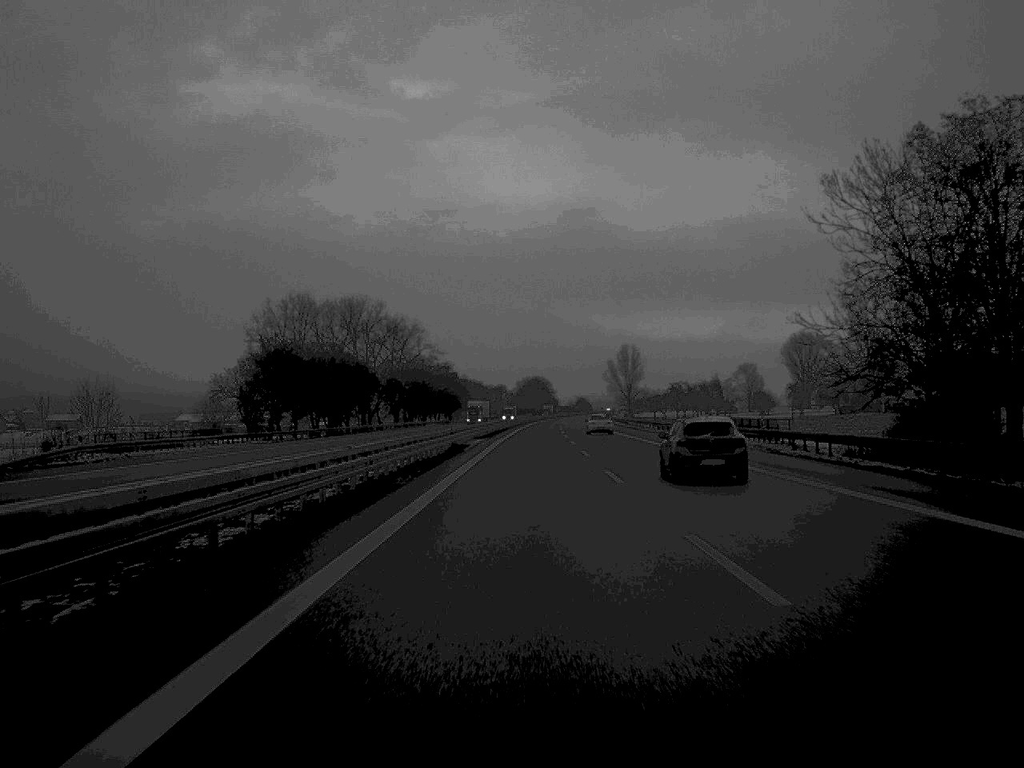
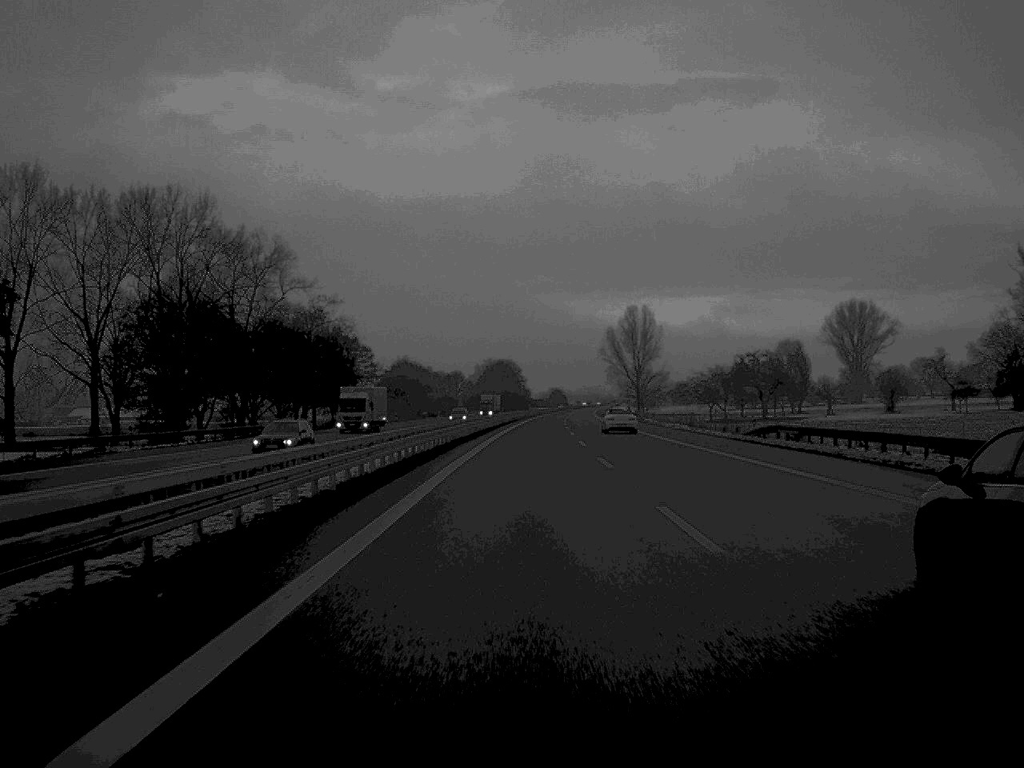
(+1.7, +139.9) m; +1°
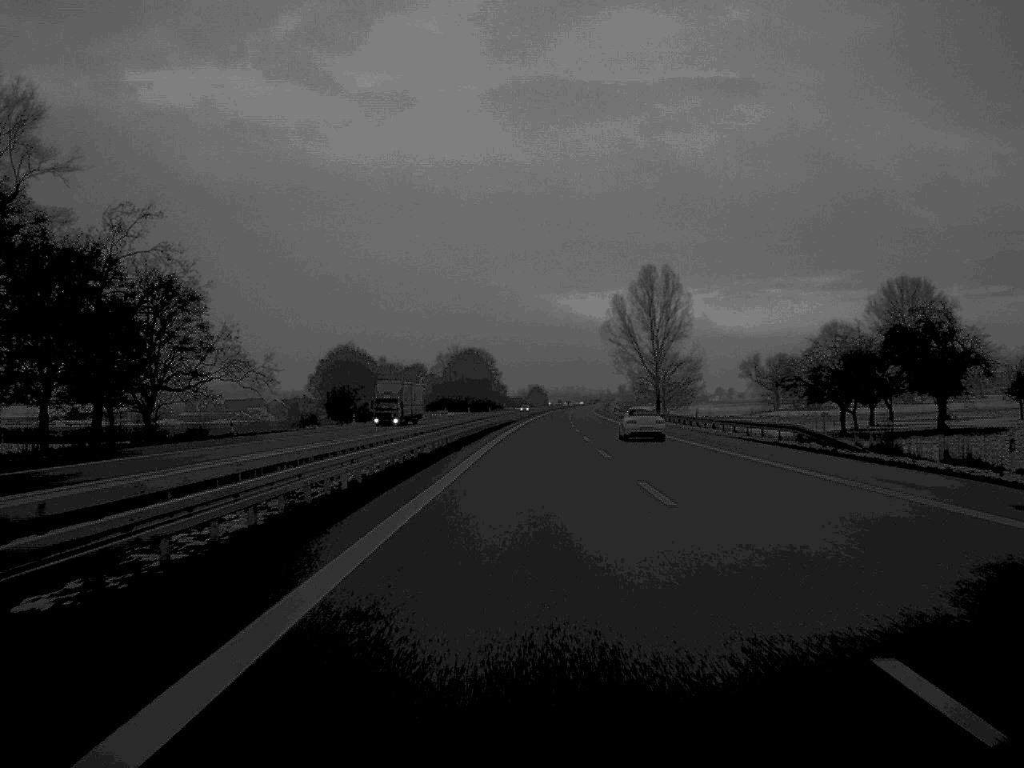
(+0.7, +83.8) m; +1°
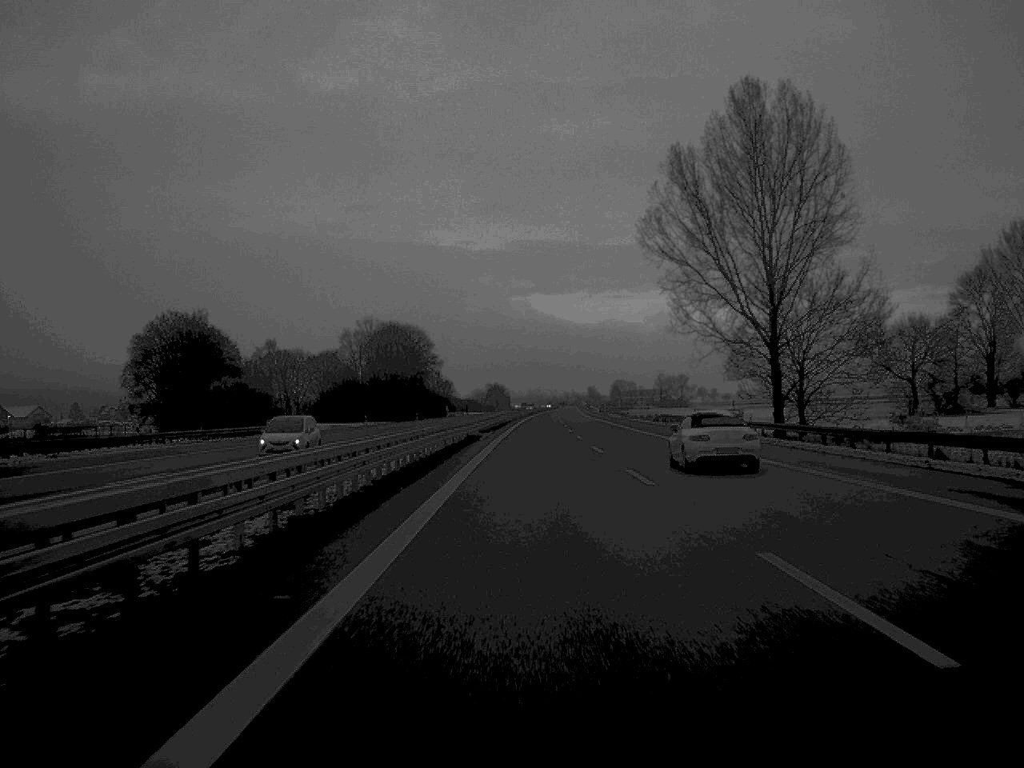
(+1.7, +119.5) m; +2°
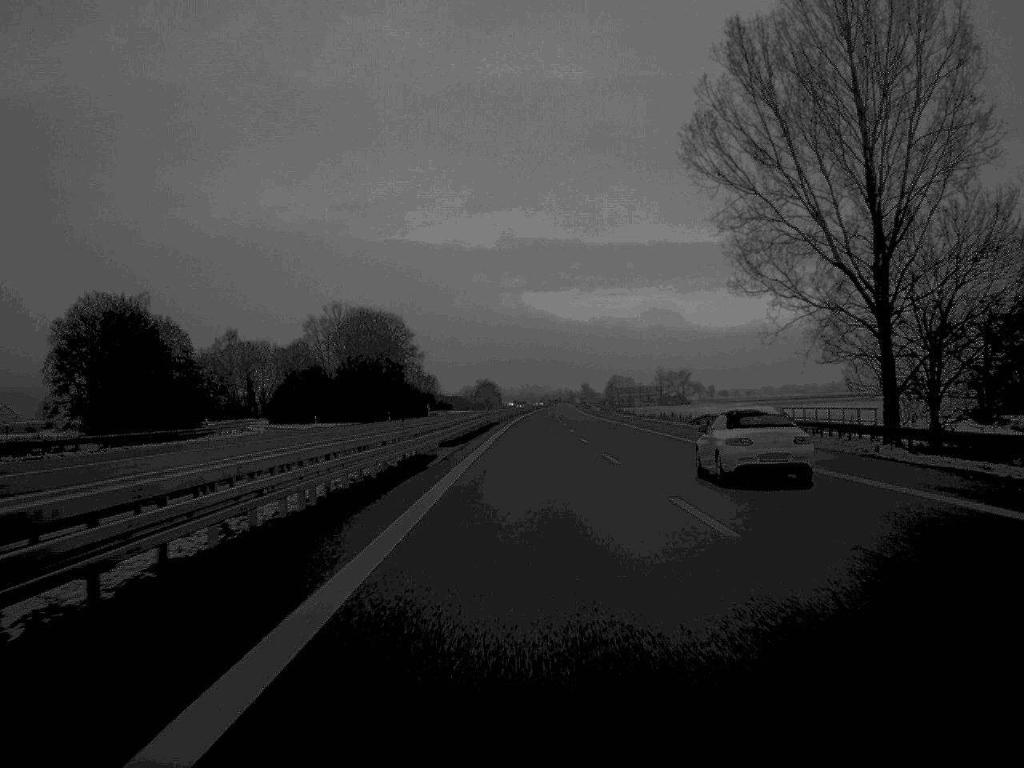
(+0.1, +28.4) m; 0°
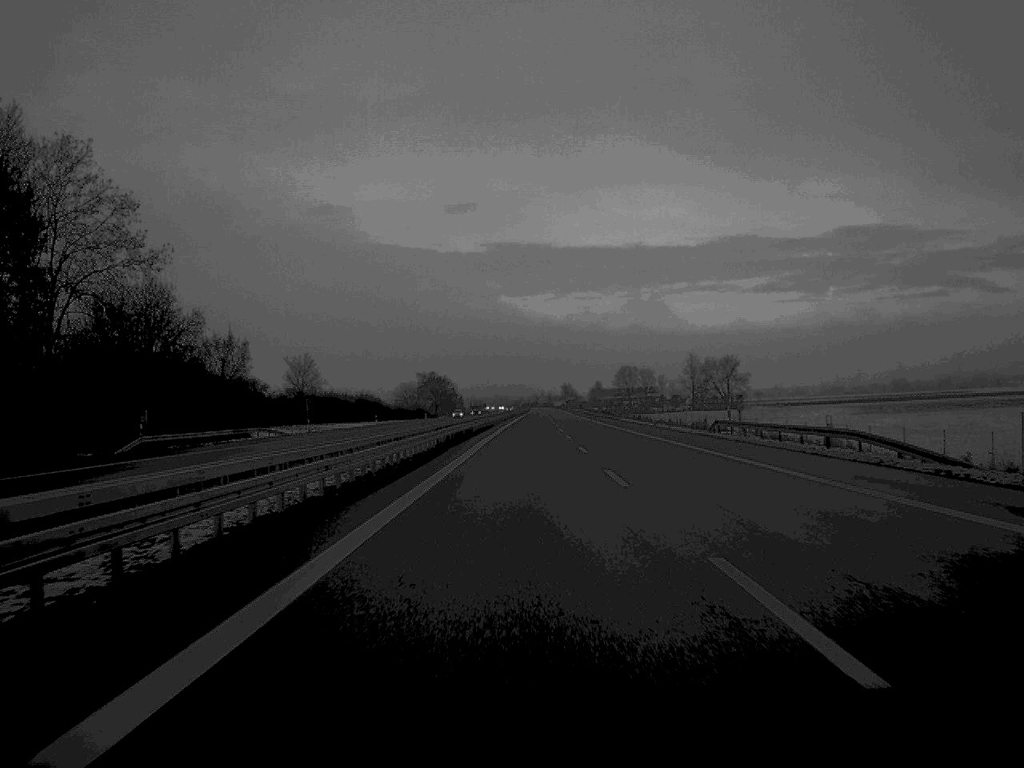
(+1.7, +150.6) m; +1°
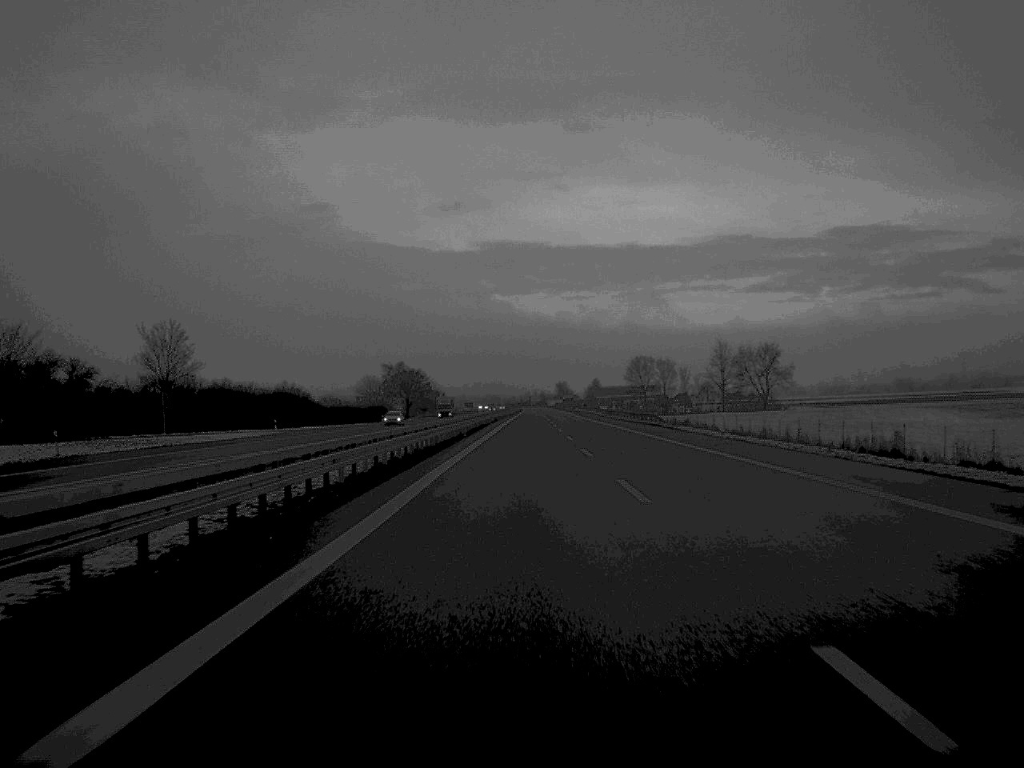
(+0.2, +58.5) m; 0°
